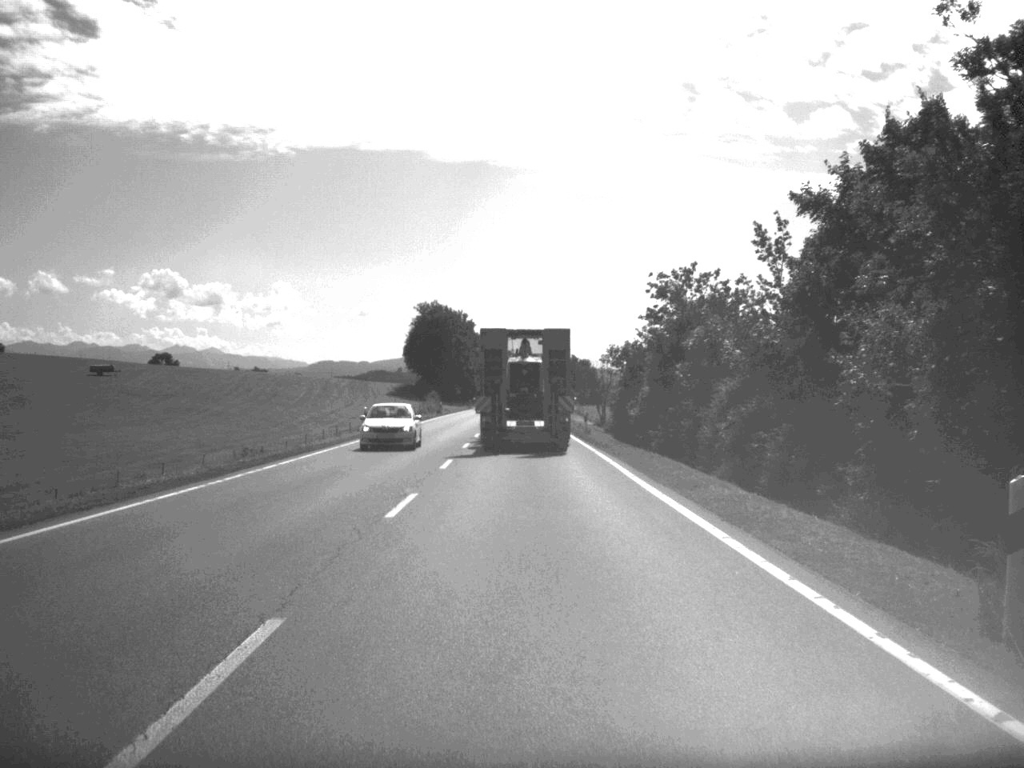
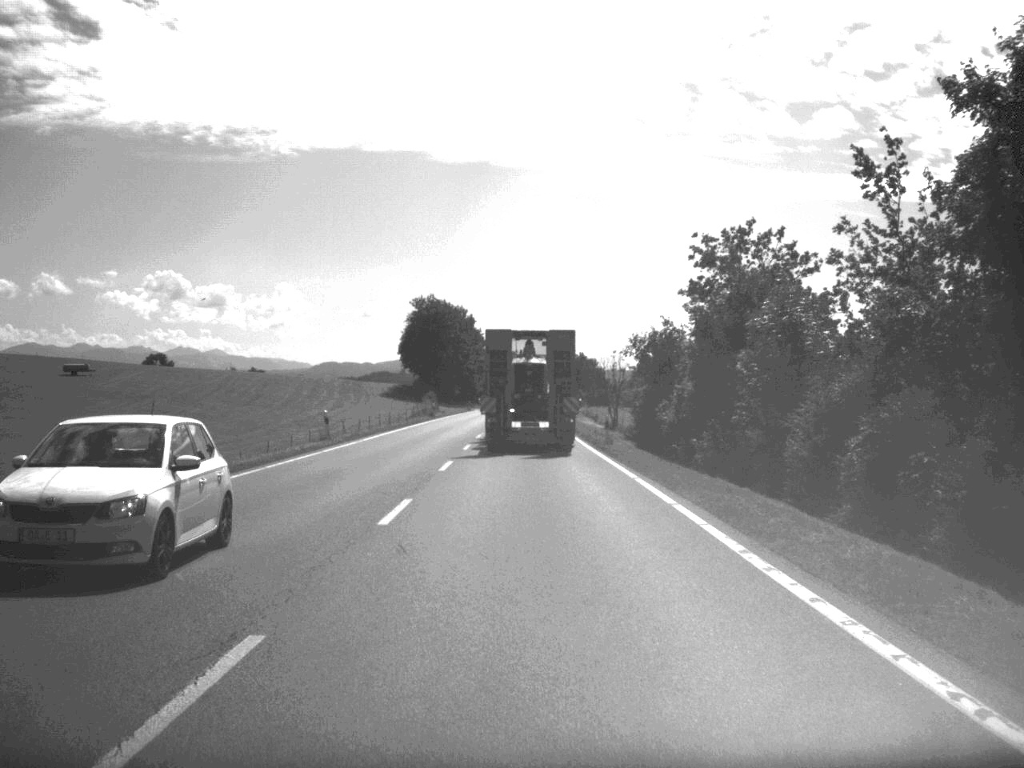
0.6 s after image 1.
(0.0, +12.5) m; 0°
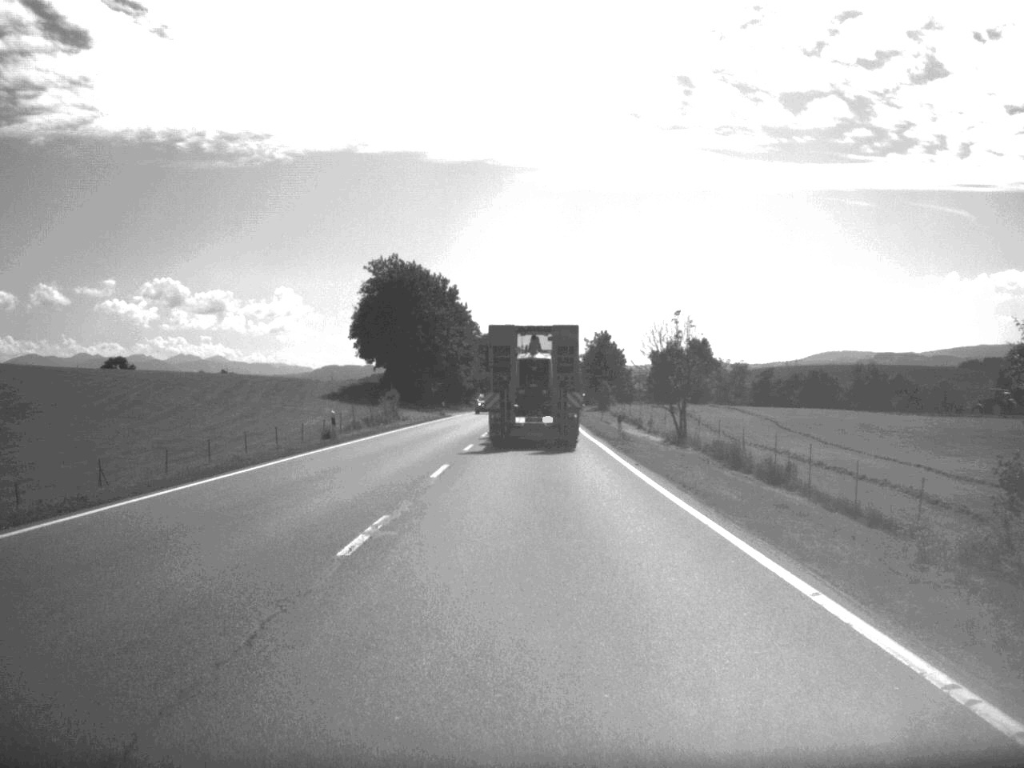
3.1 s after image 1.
(-0.2, +50.7) m; 0°
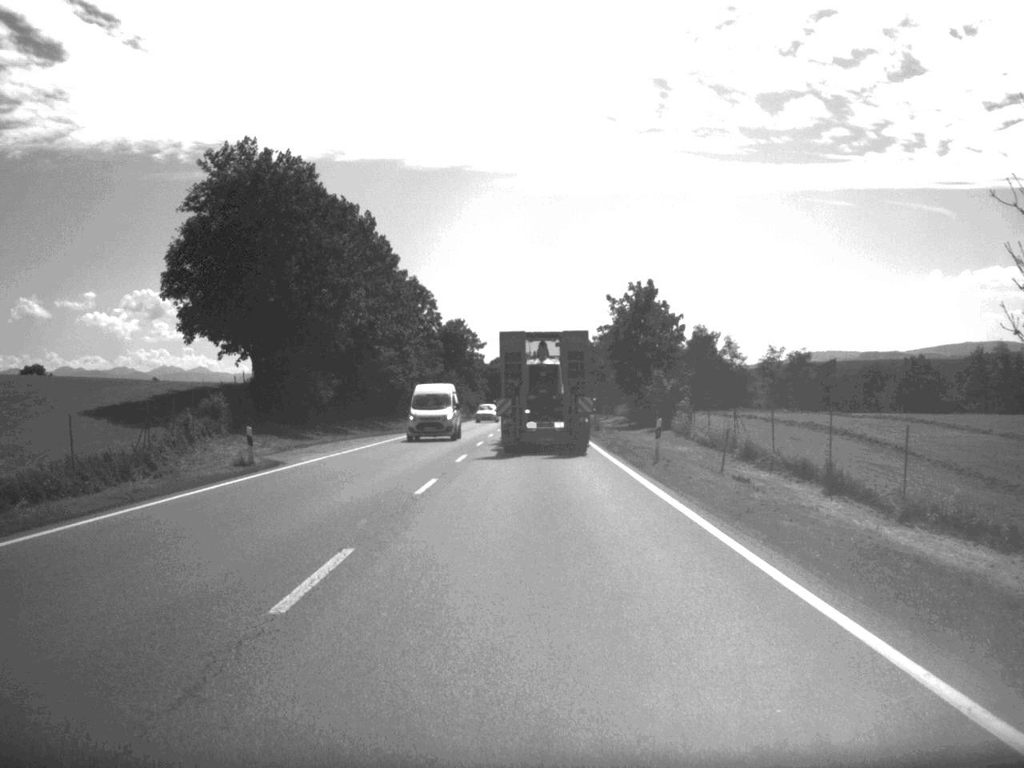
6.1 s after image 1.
(+0.2, +61.7) m; +1°
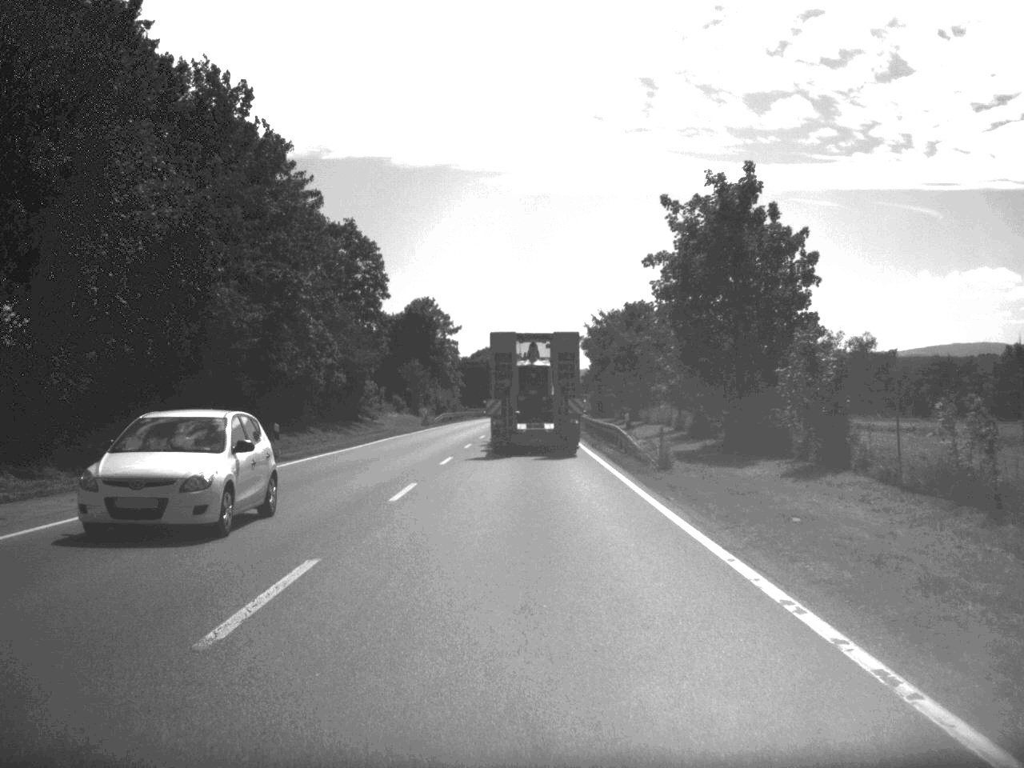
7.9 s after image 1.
(+0.2, +36.6) m; 0°
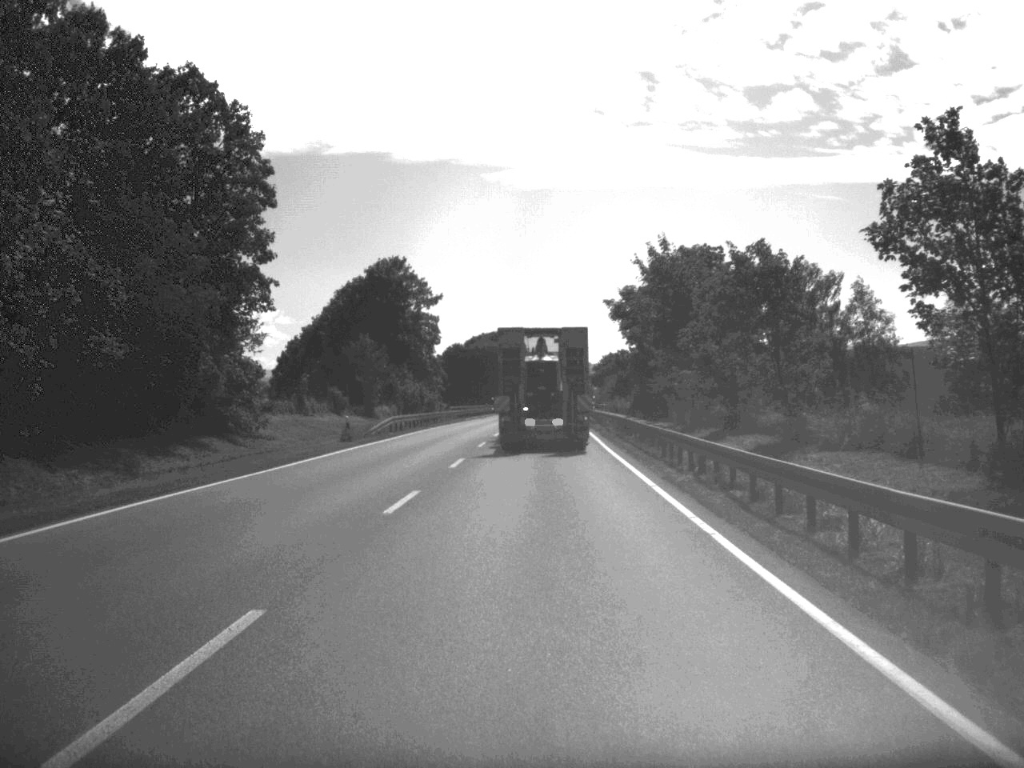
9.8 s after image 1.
(-0.1, +38.0) m; 0°
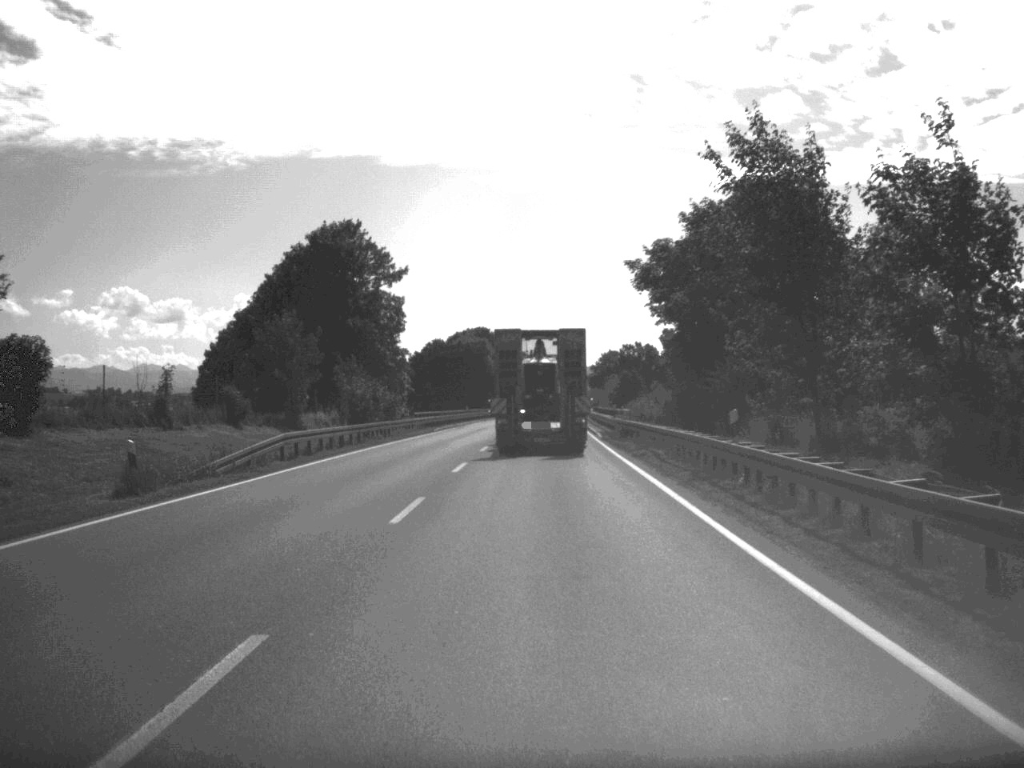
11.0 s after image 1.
(+0.1, +24.5) m; 0°
